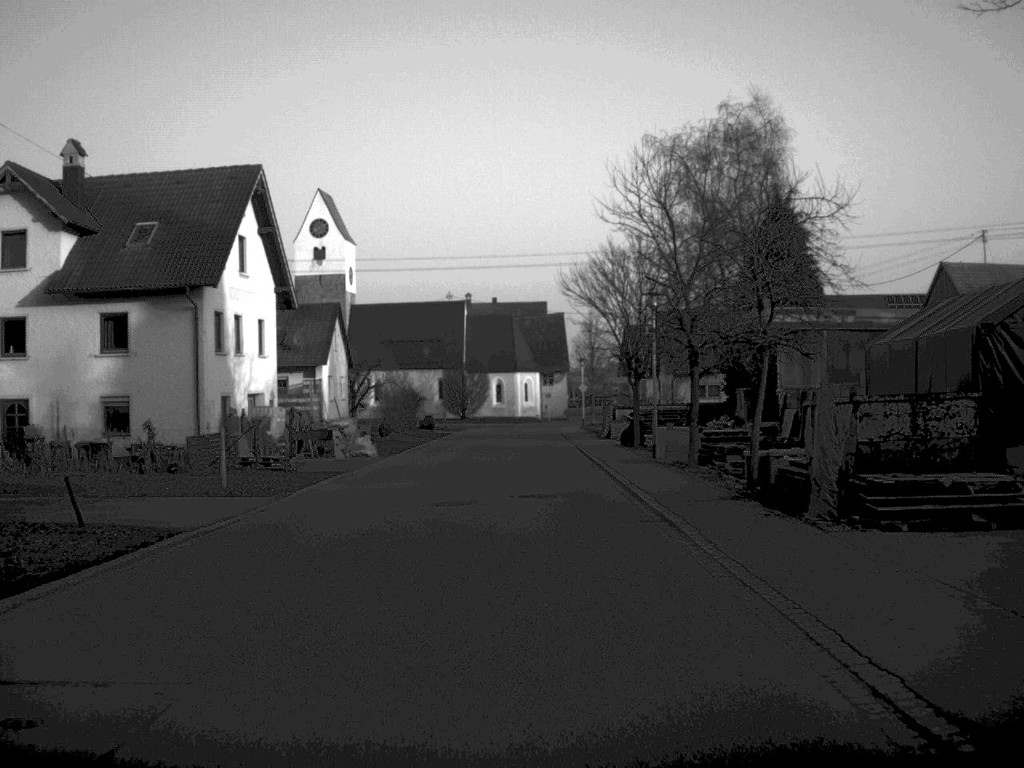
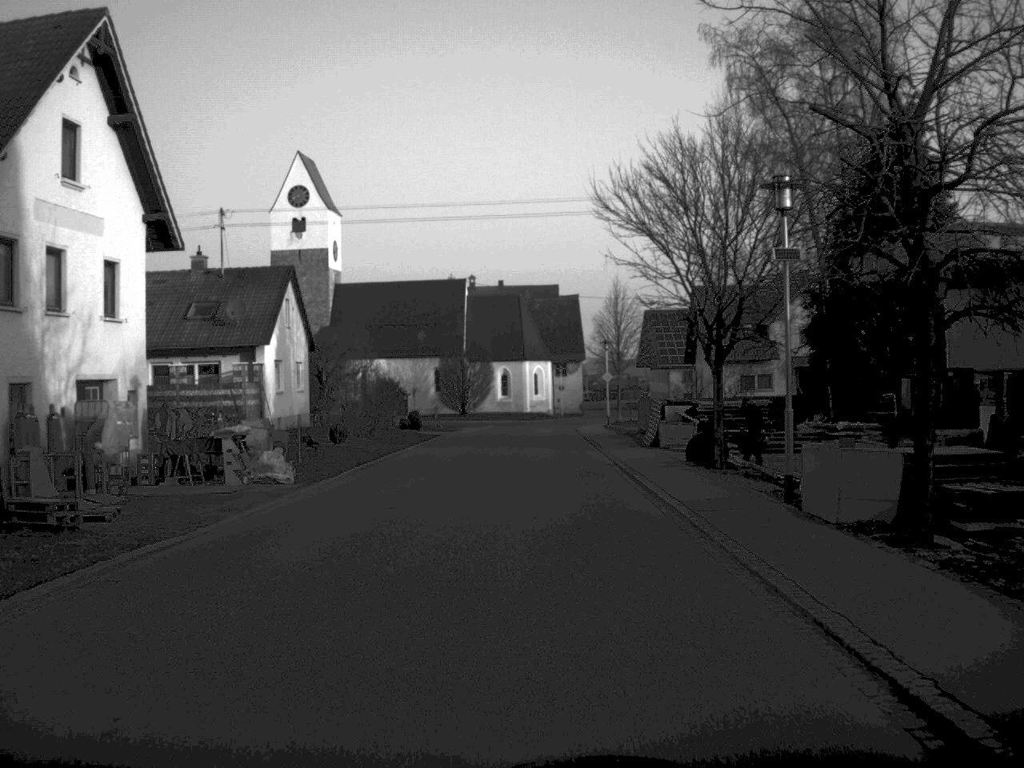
(0.0, +16.6) m; 0°
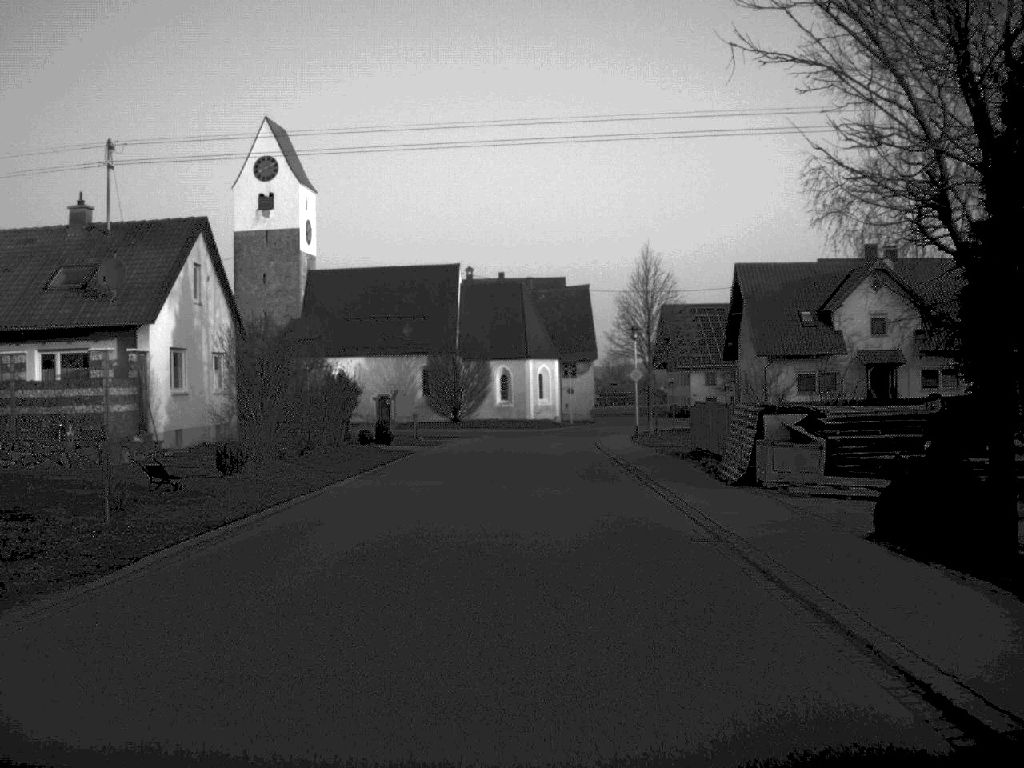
(0.0, +15.6) m; 0°
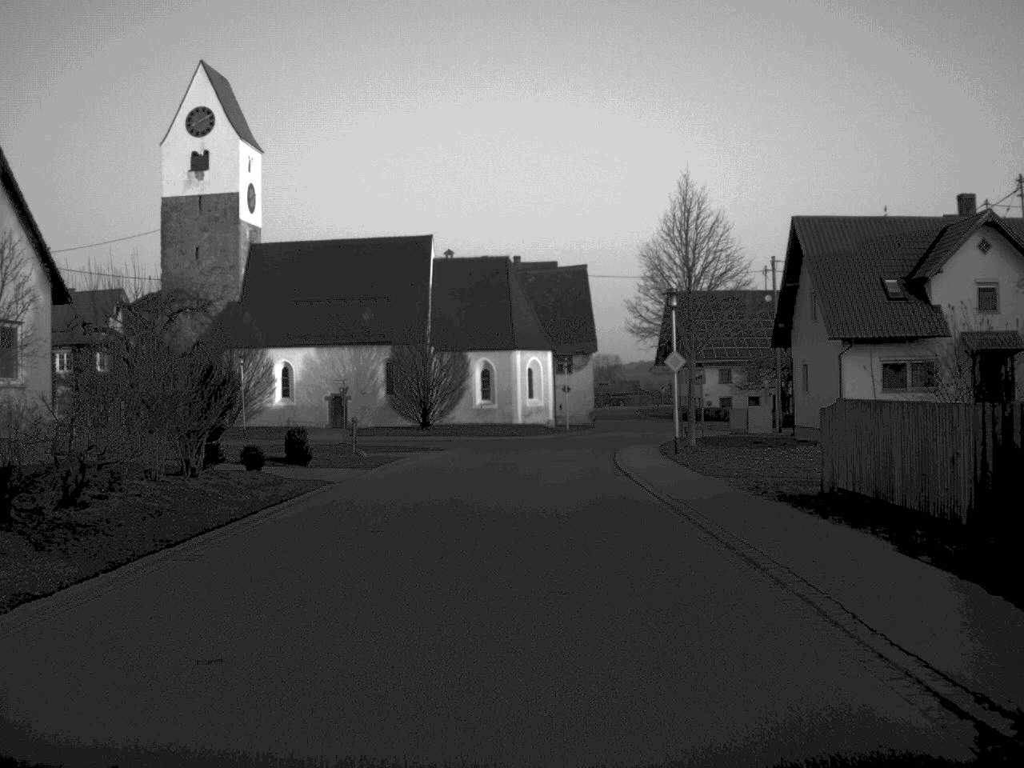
(+0.1, +16.7) m; +1°
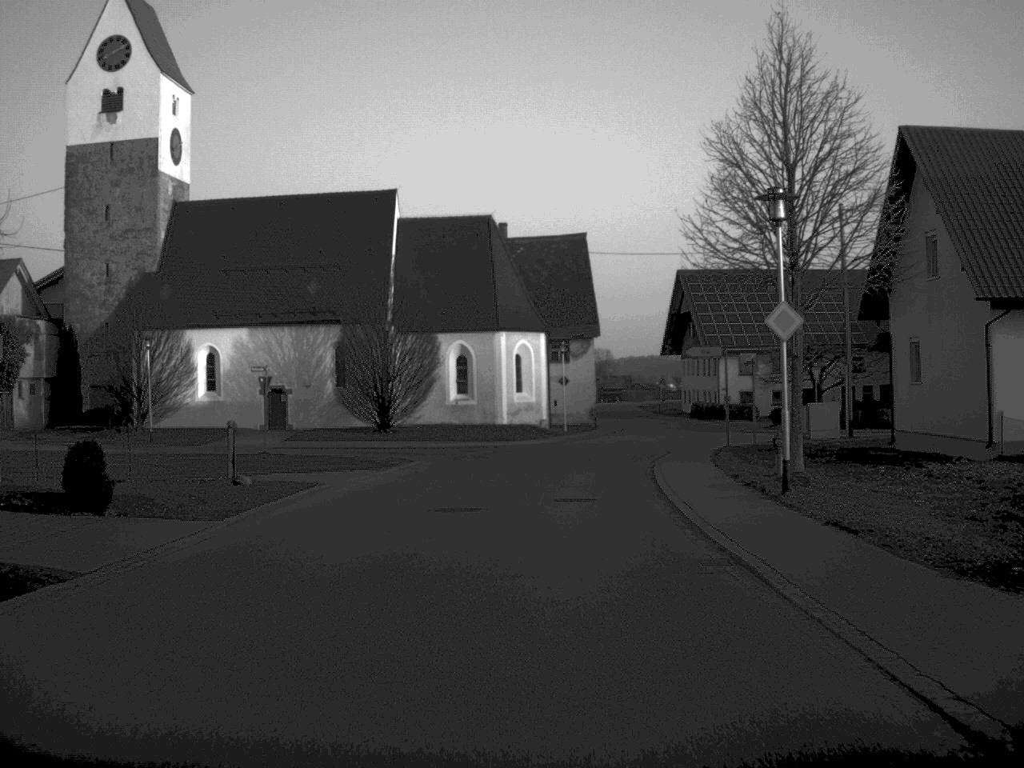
(+0.1, +15.7) m; 0°
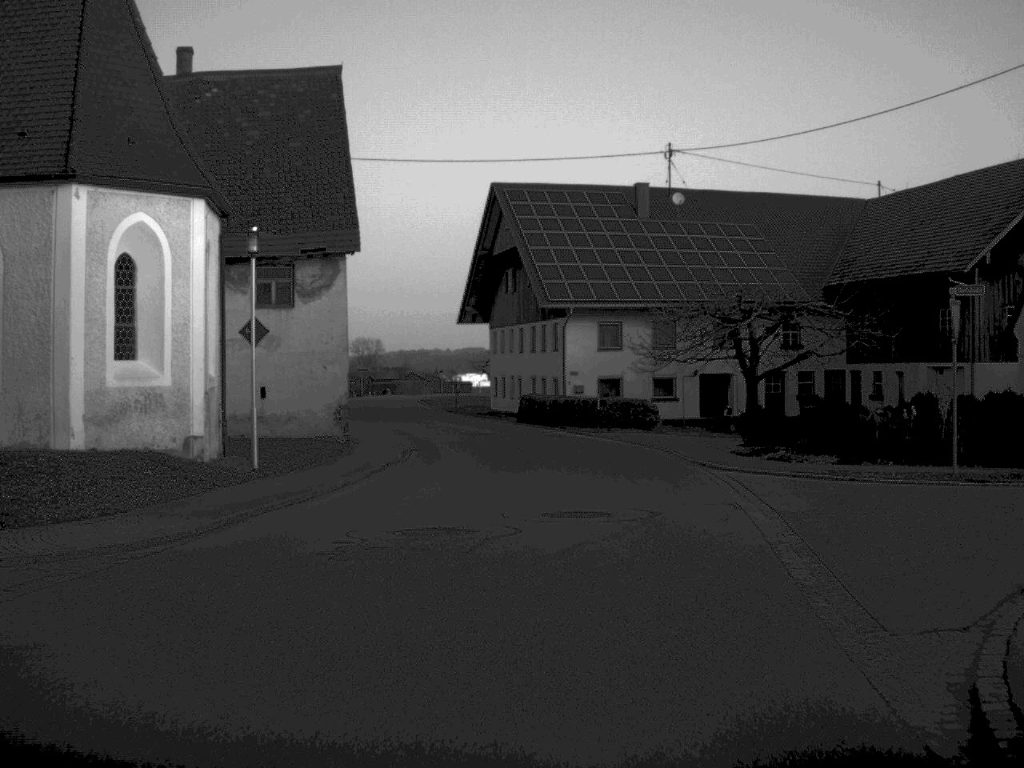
(+2.5, +38.7) m; +11°
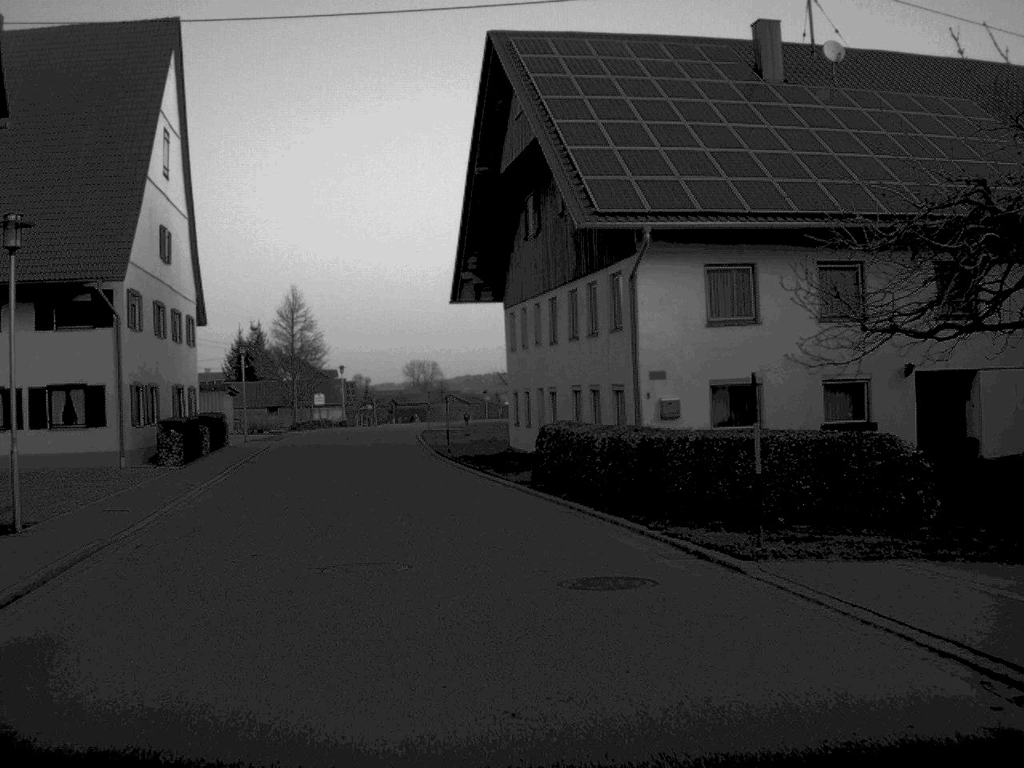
(+0.7, +29.9) m; -4°
